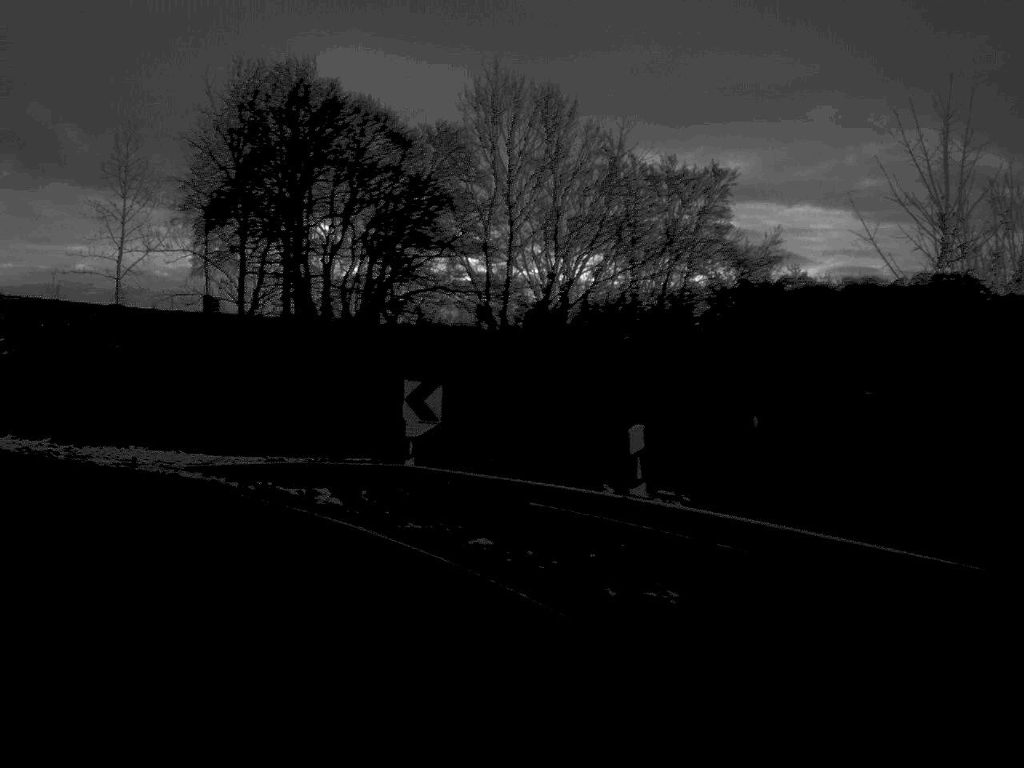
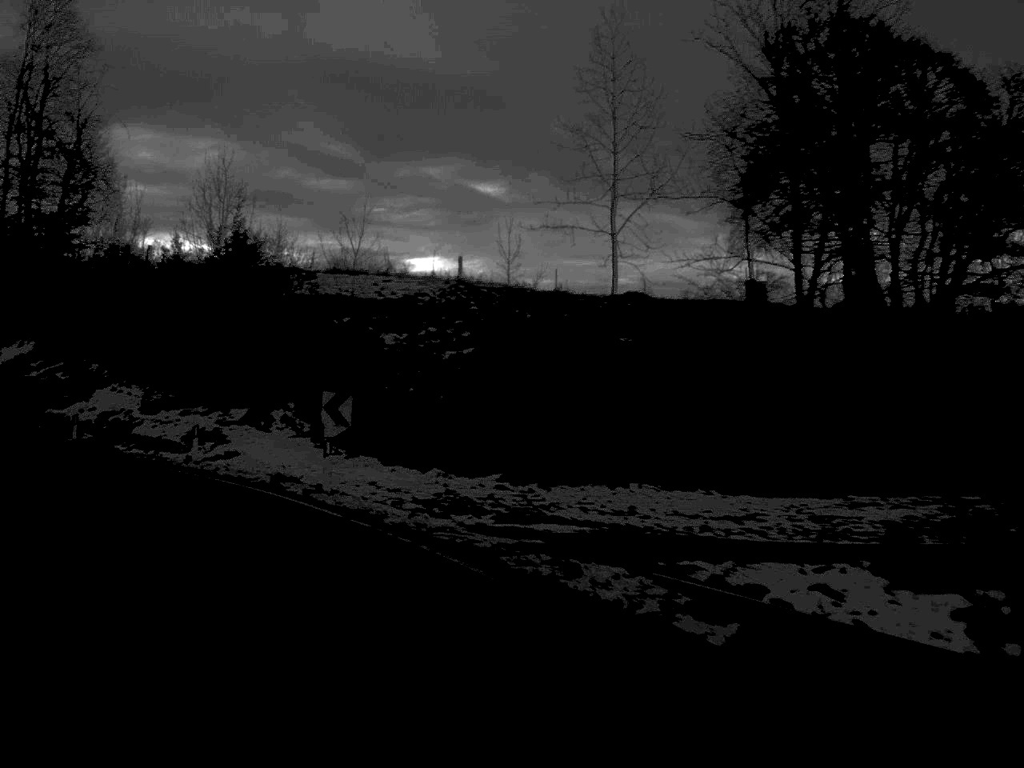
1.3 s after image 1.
(-3.4, +15.7) m; -25°
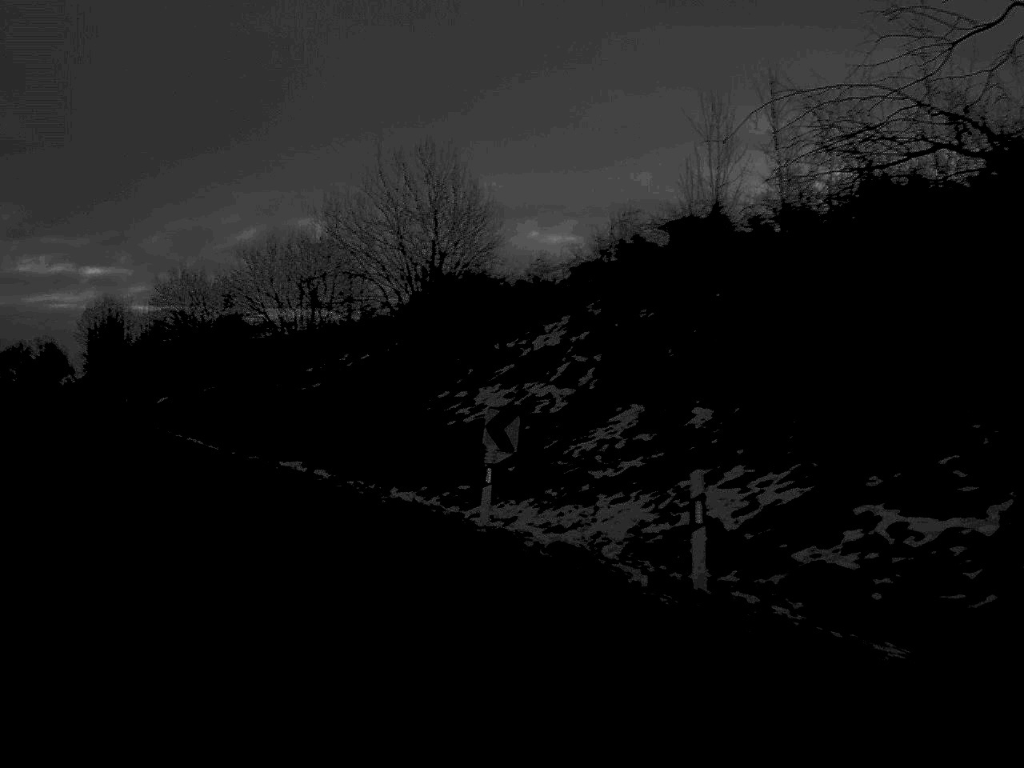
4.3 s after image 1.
(-18.7, +33.9) m; -56°
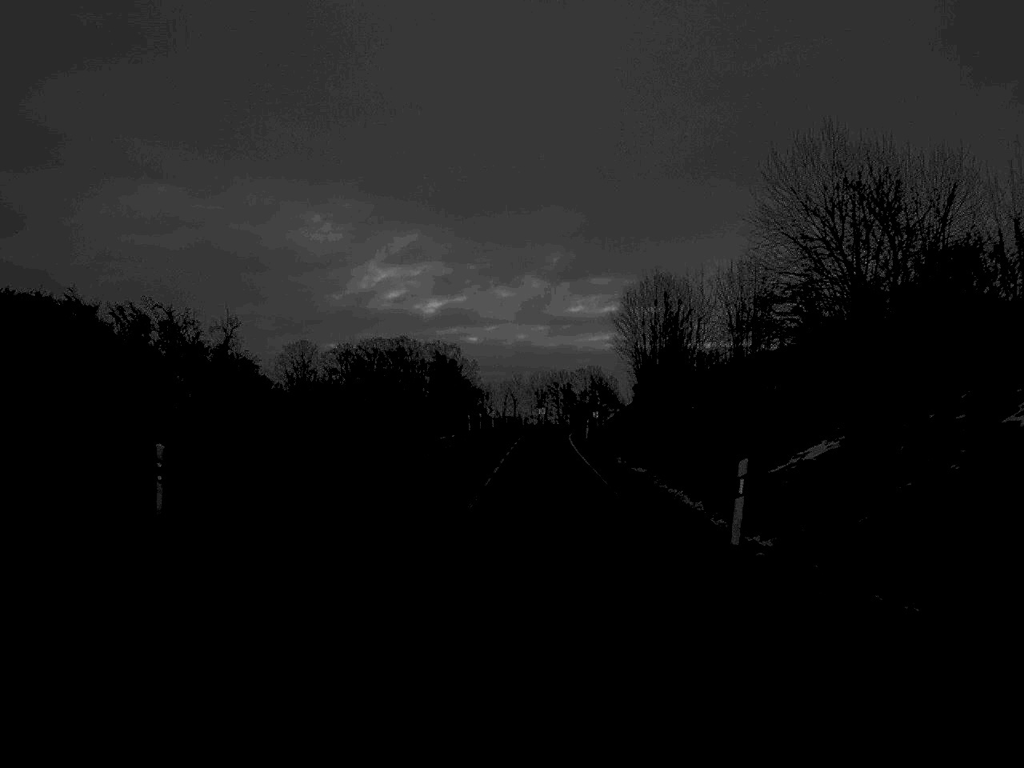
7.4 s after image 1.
(-14.1, +44.7) m; -24°
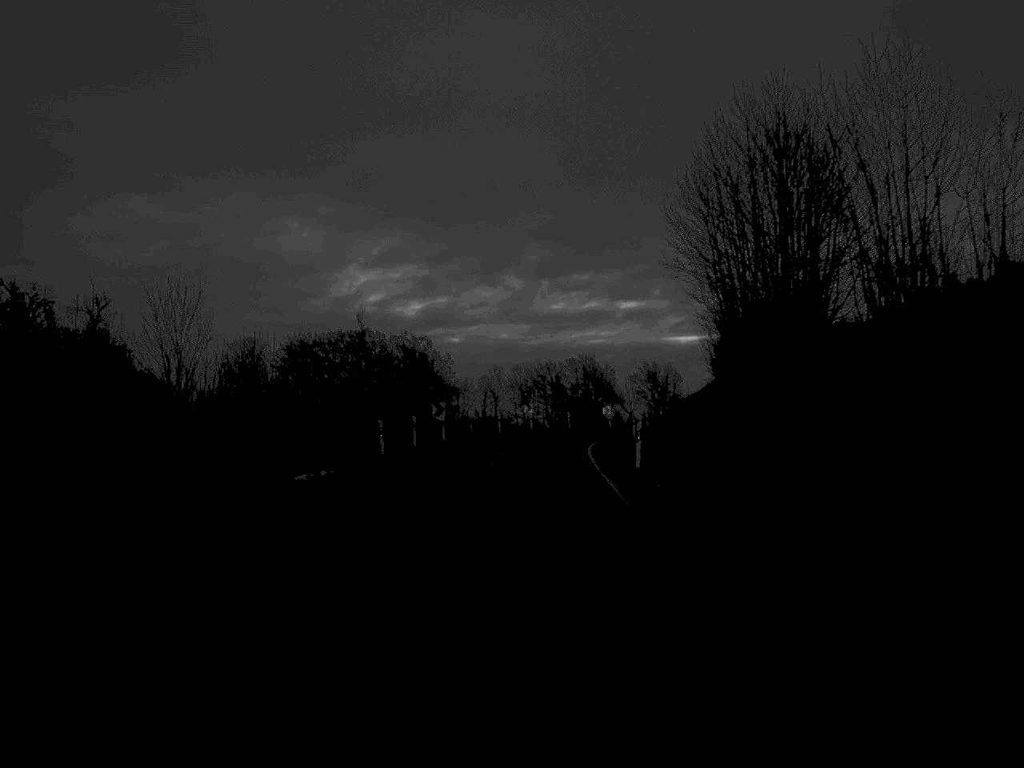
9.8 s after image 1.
(+0.3, +38.5) m; +1°
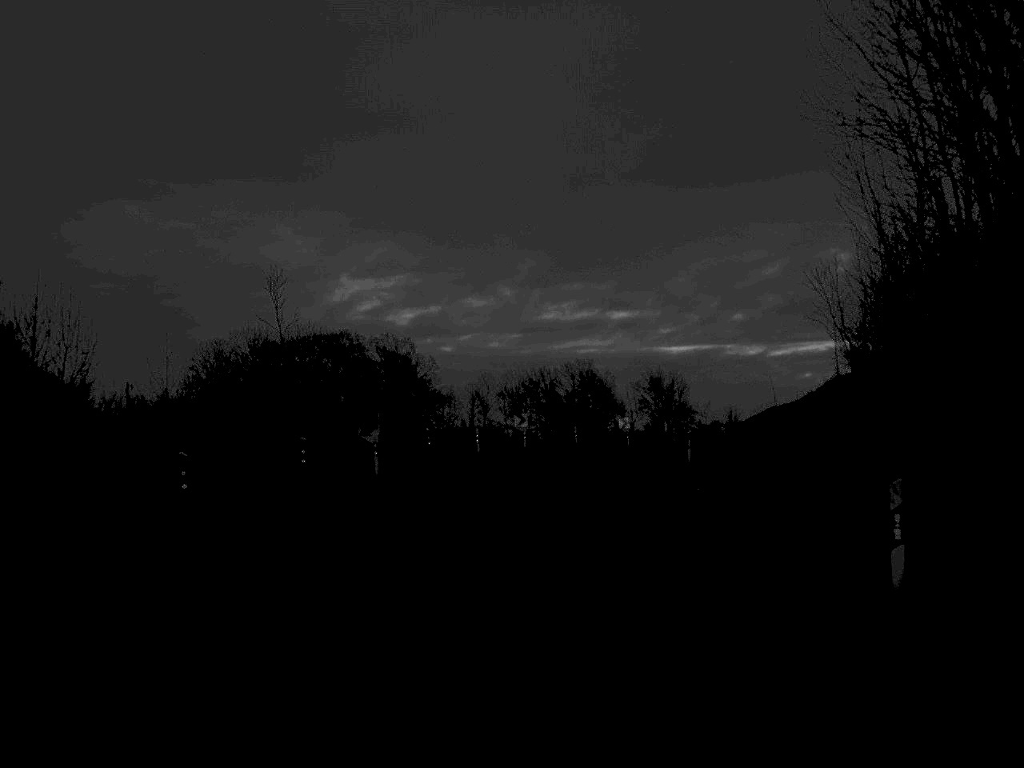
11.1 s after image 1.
(0.0, +20.7) m; 0°
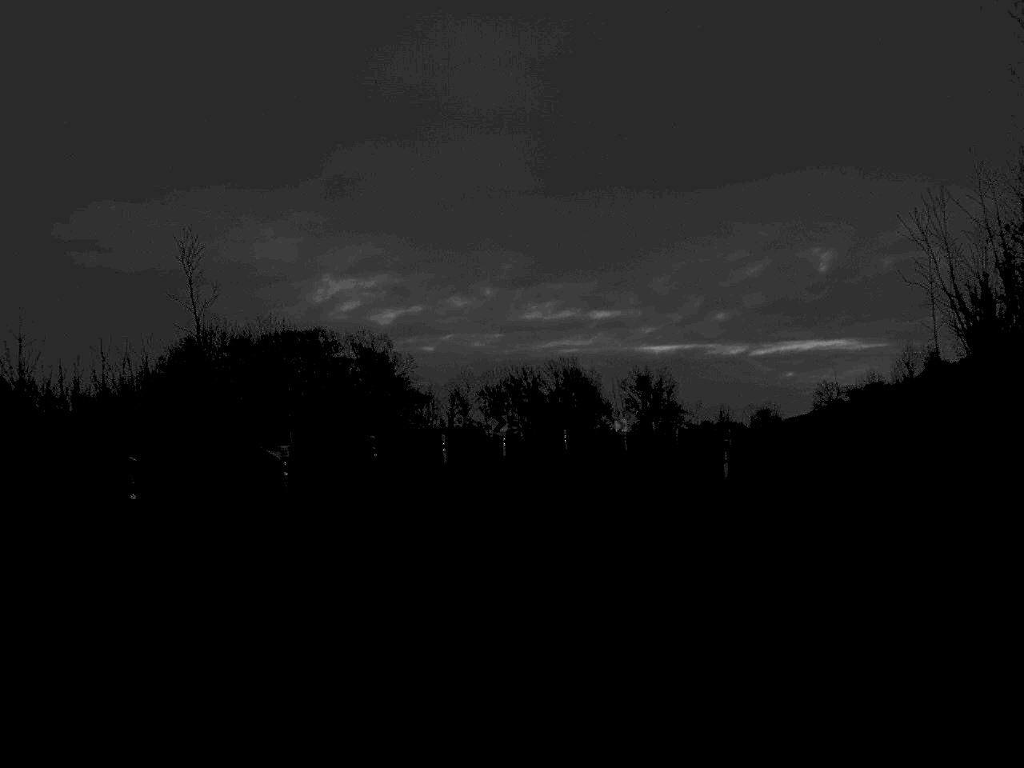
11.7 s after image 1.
(+0.1, +9.2) m; +1°
